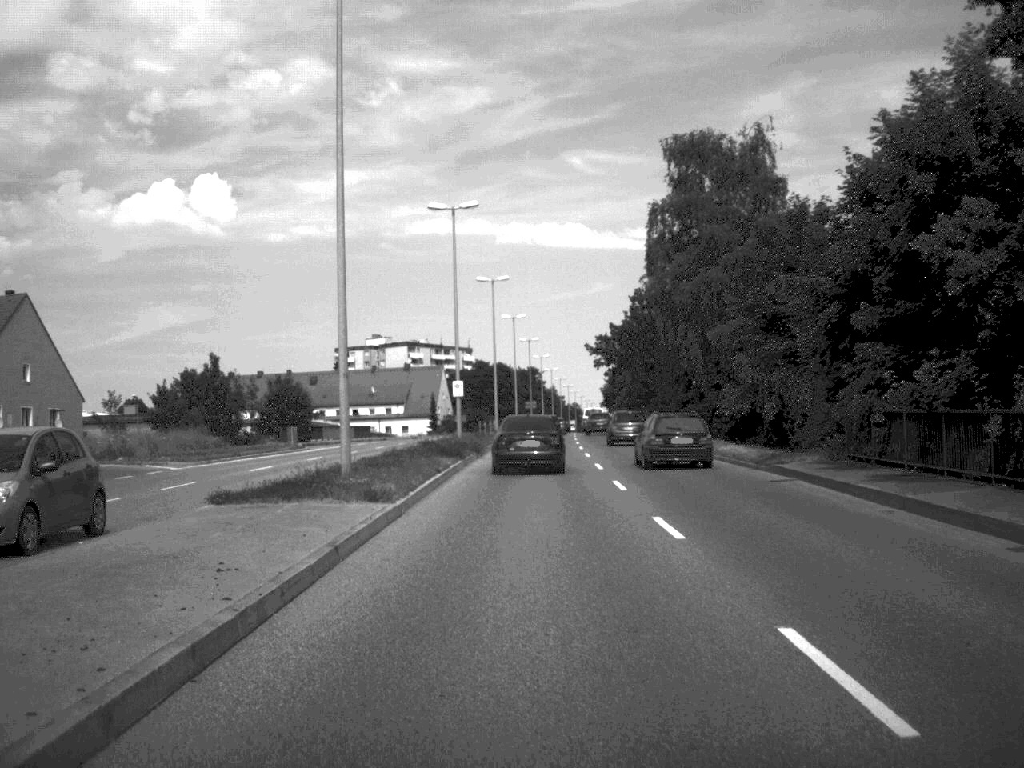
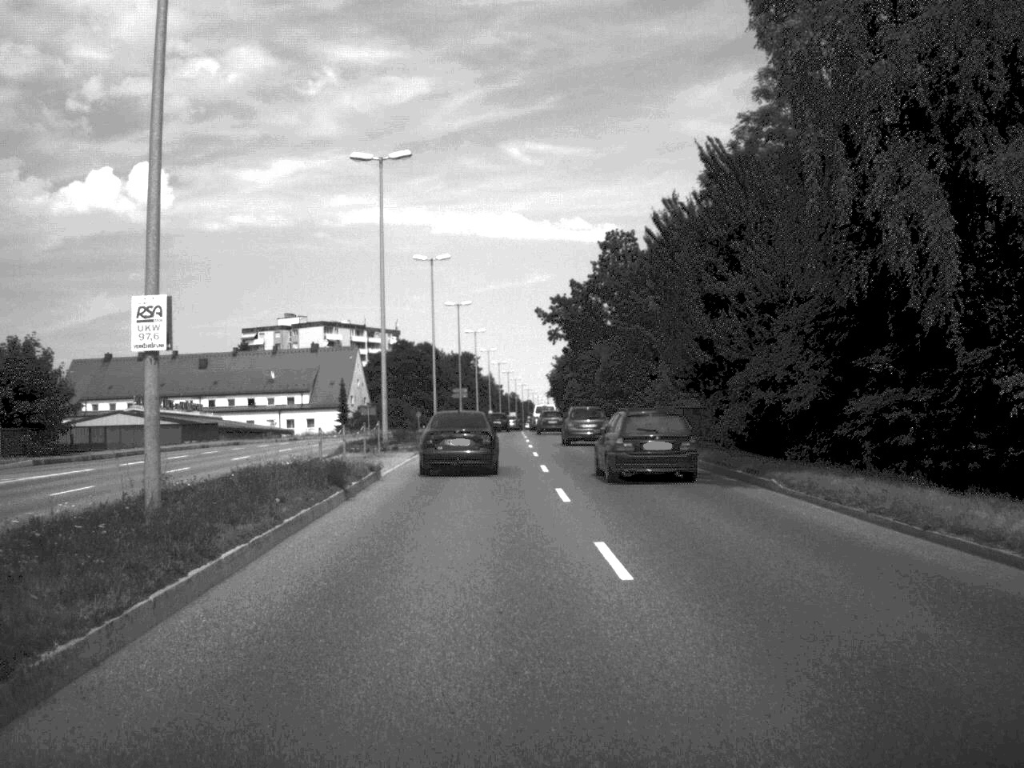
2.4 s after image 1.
(+0.7, +38.7) m; +3°
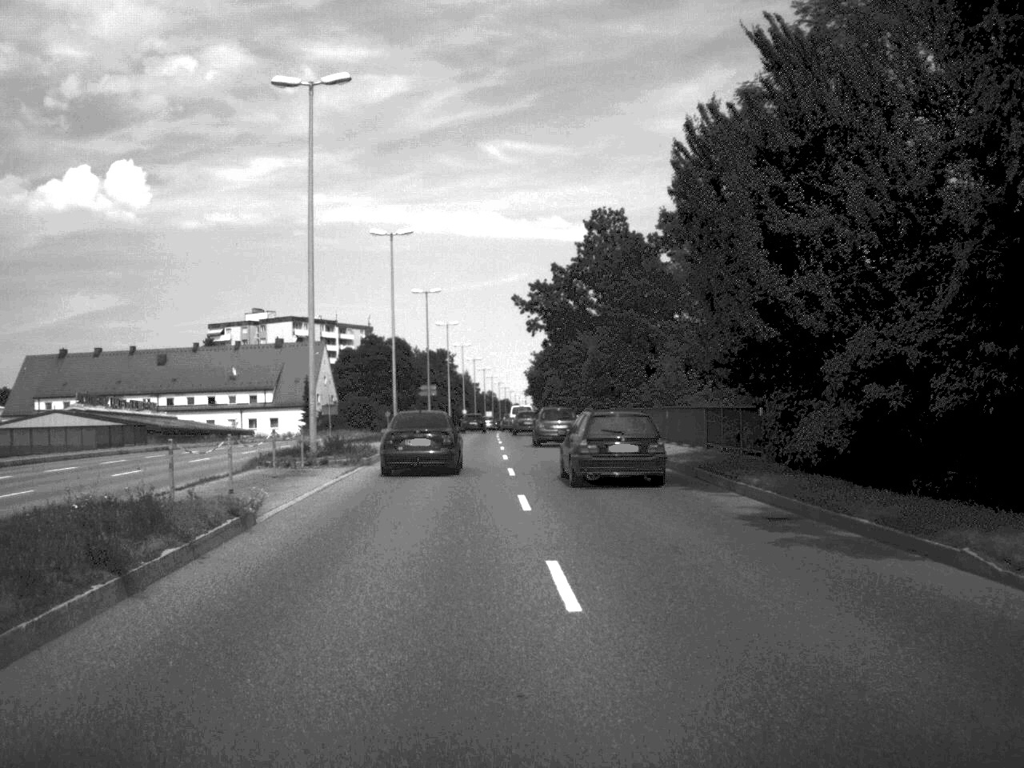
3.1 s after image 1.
(+0.1, +10.5) m; +1°
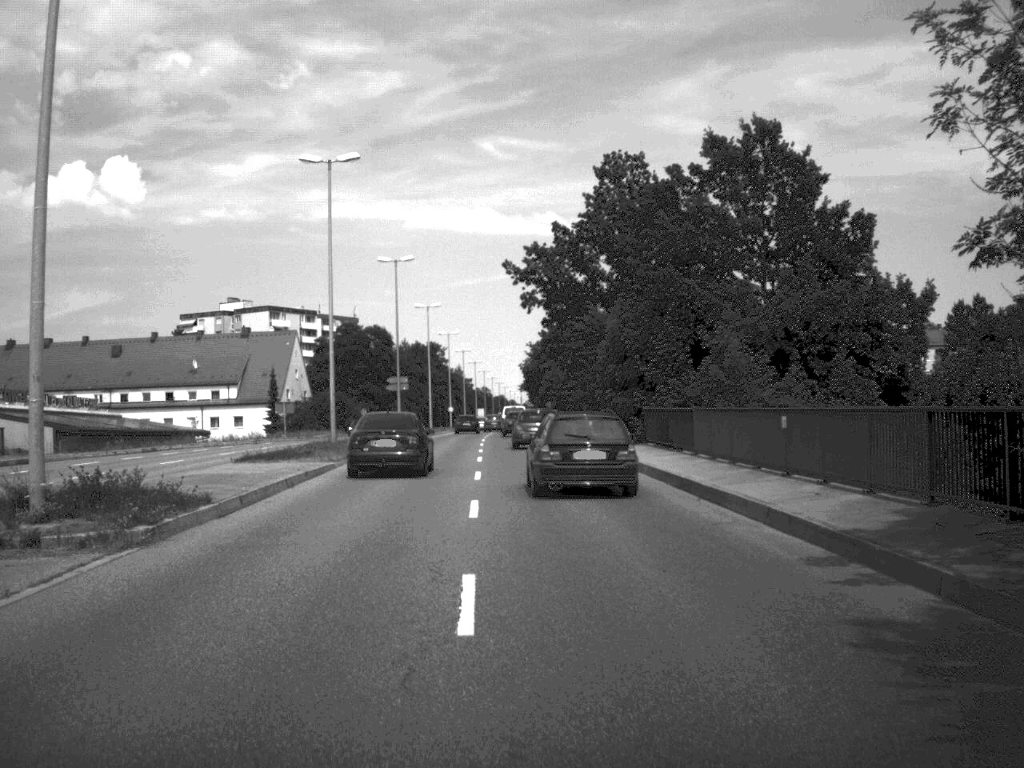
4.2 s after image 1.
(+0.1, +18.6) m; 0°
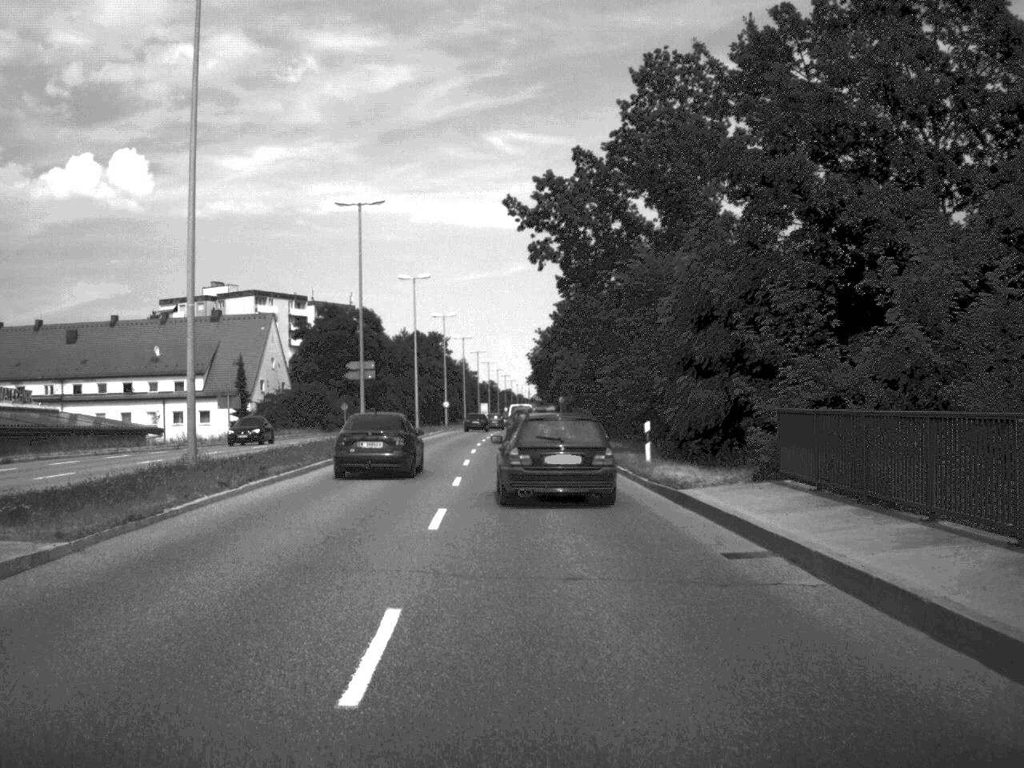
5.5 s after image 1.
(-0.1, +19.5) m; 0°
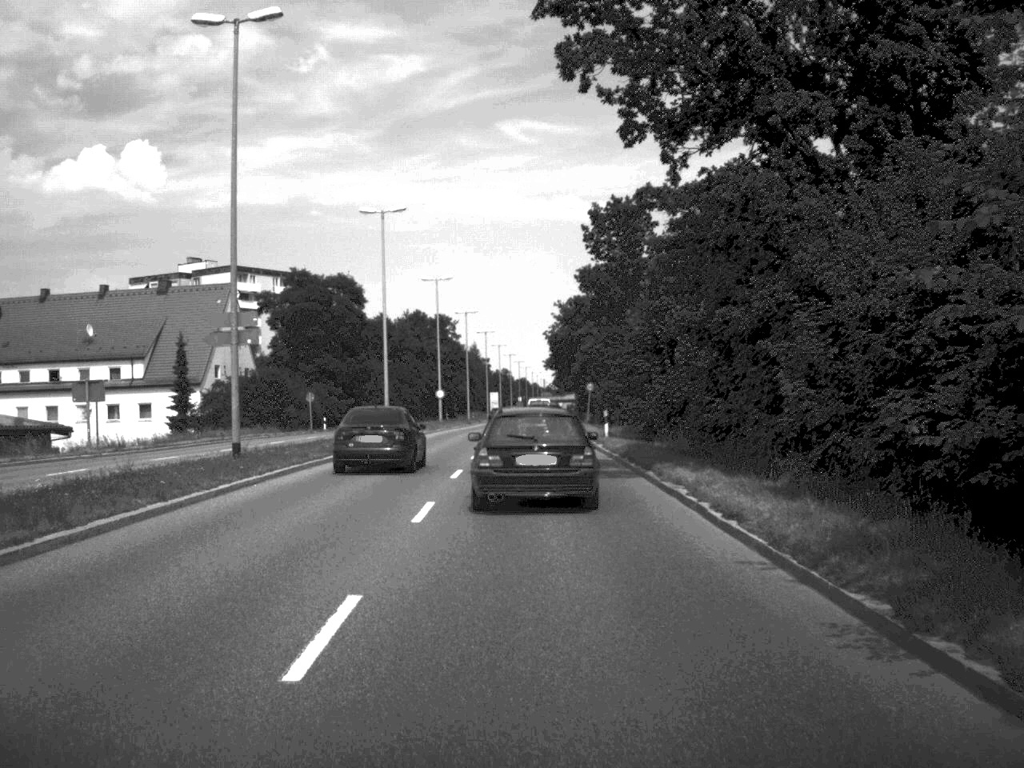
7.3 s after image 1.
(-0.2, +26.1) m; -1°
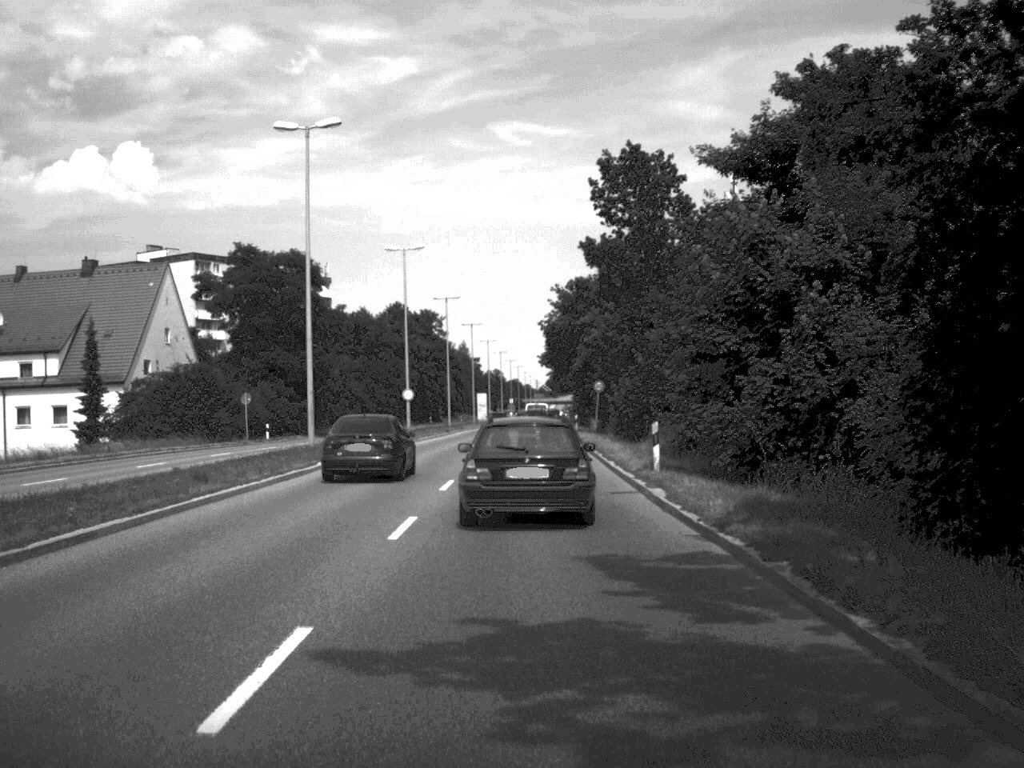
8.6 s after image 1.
(0.0, +18.6) m; 0°
